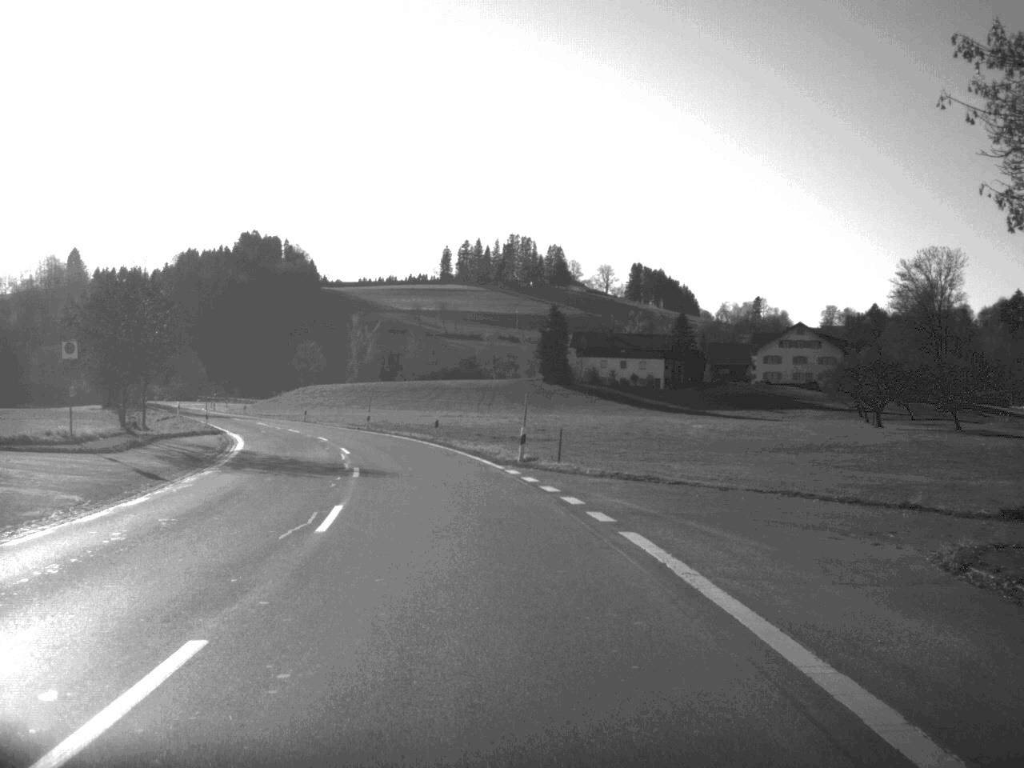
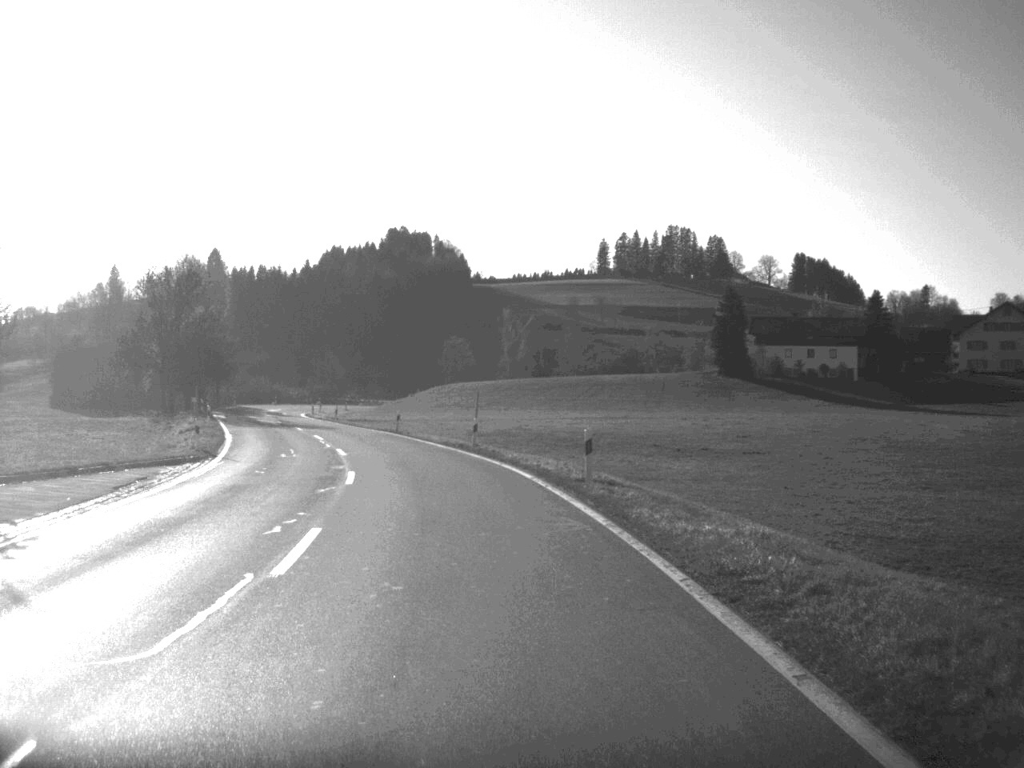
(-1.8, +28.7) m; -7°
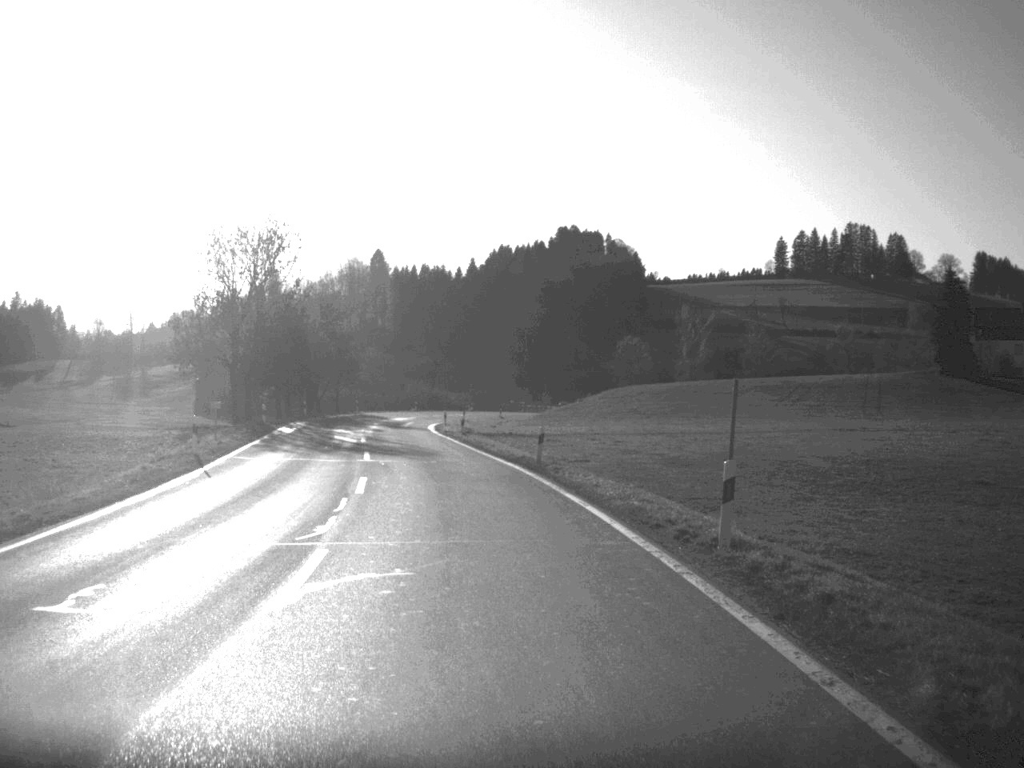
(-1.8, +26.8) m; -8°
